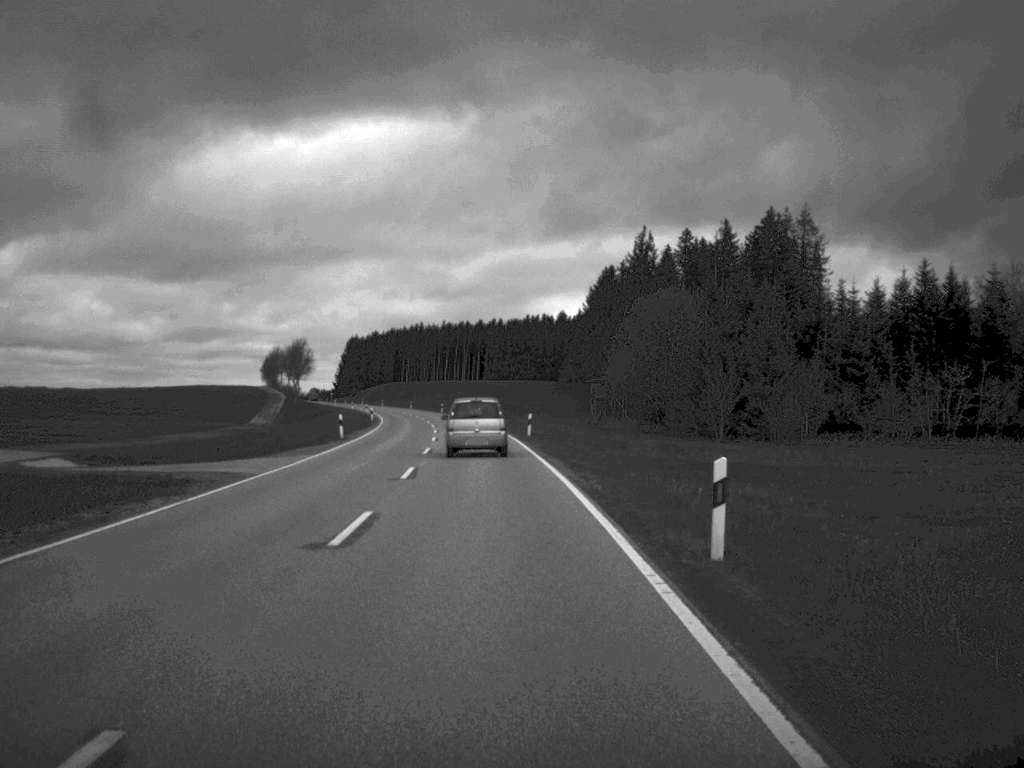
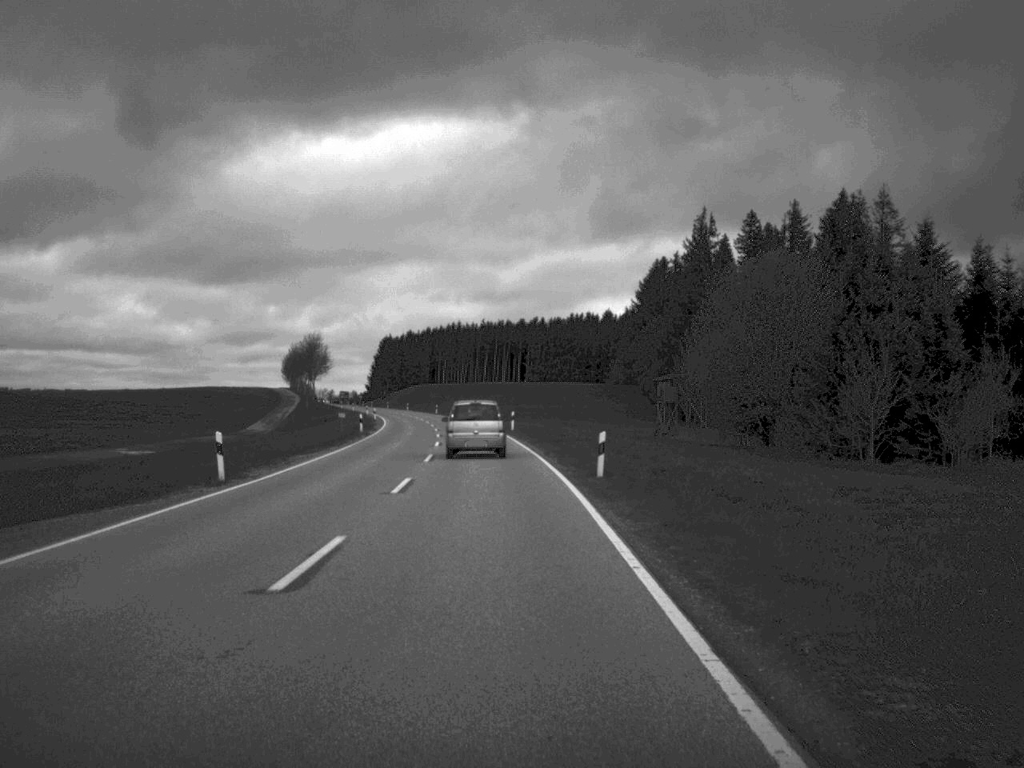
(-0.5, +26.5) m; -2°
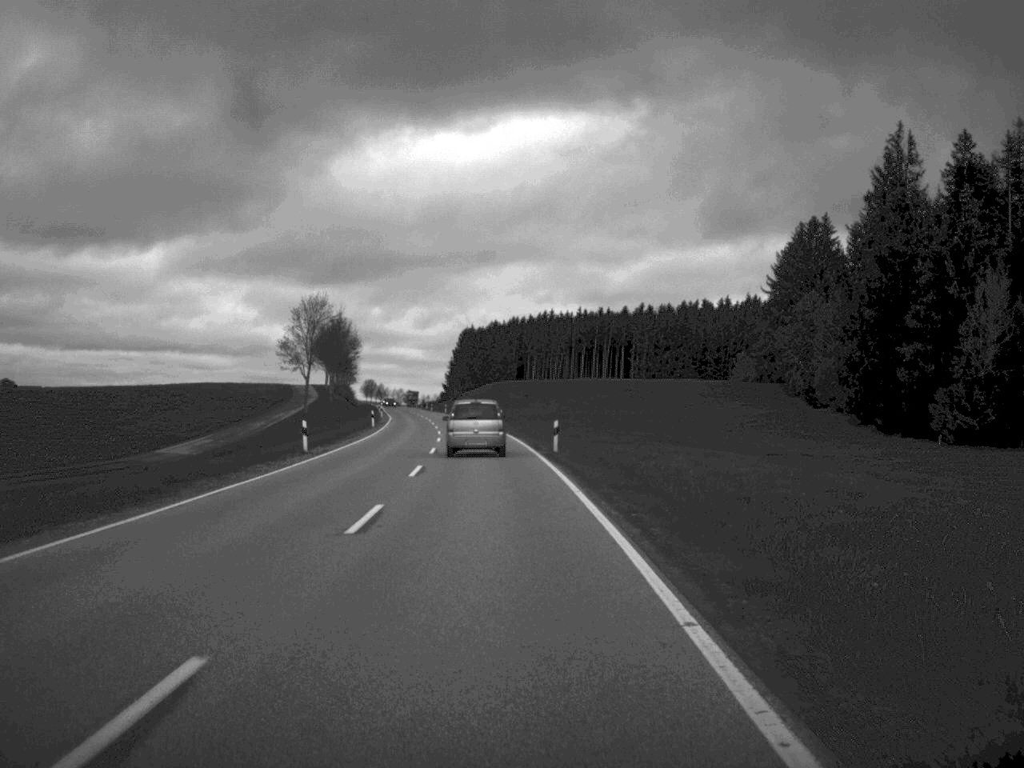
(-2.6, +65.4) m; -4°
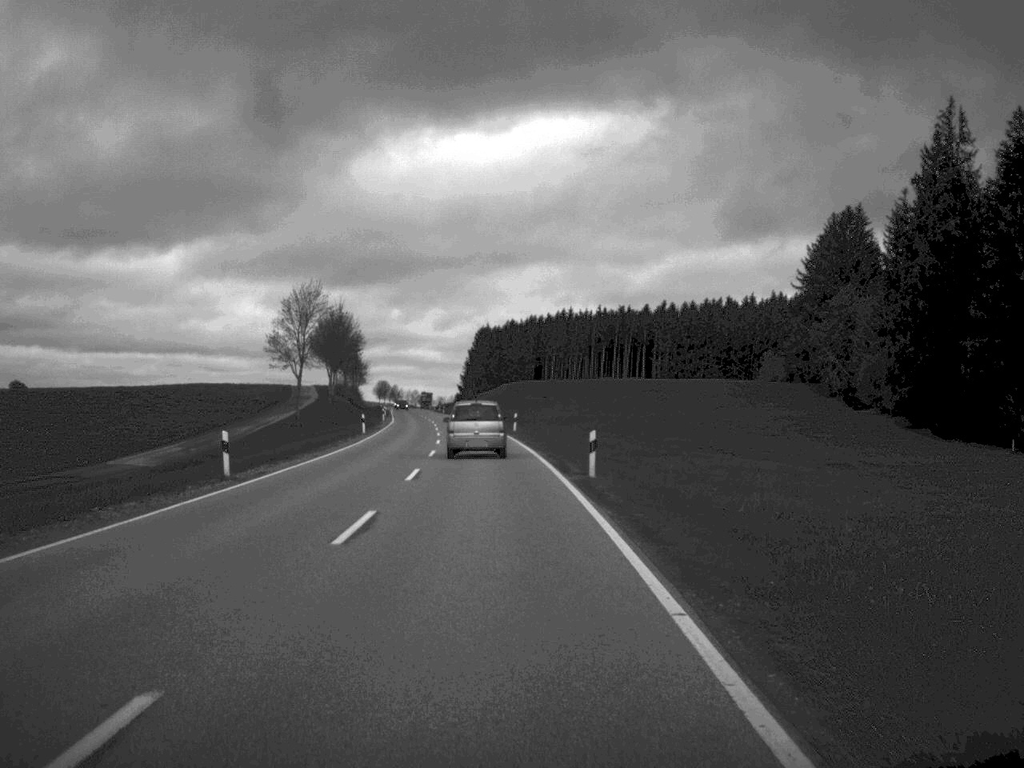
(-0.1, +12.6) m; -1°
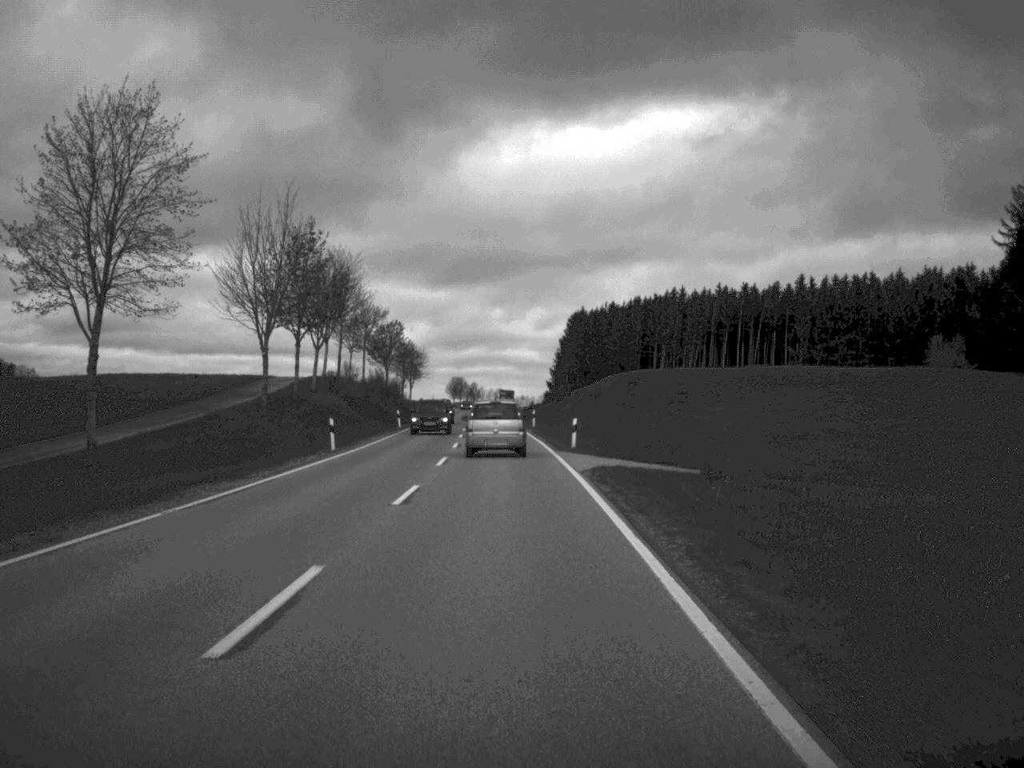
(-2.5, +64.7) m; -4°
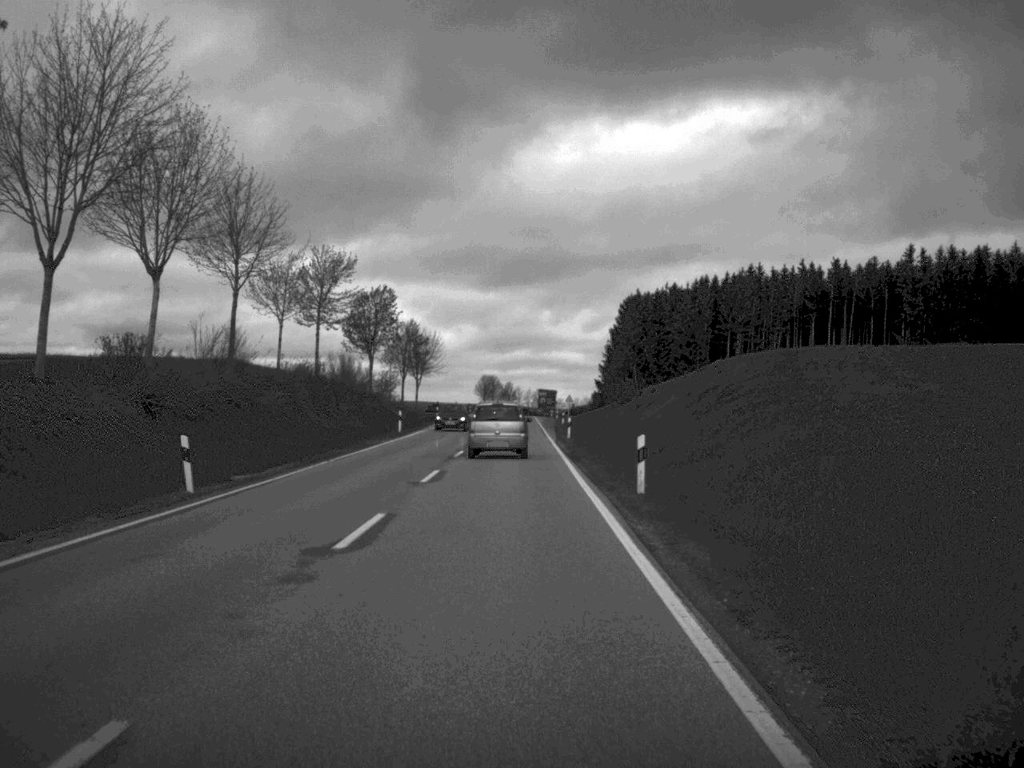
(-0.8, +52.5) m; -2°
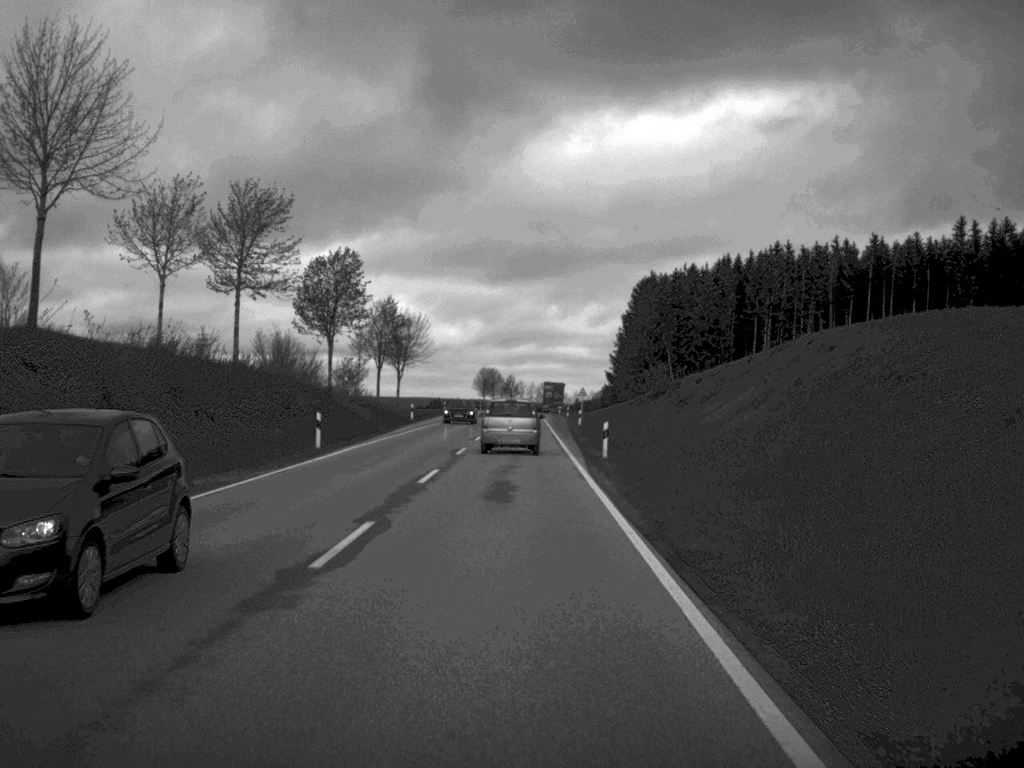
(-0.1, +25.0) m; 0°
